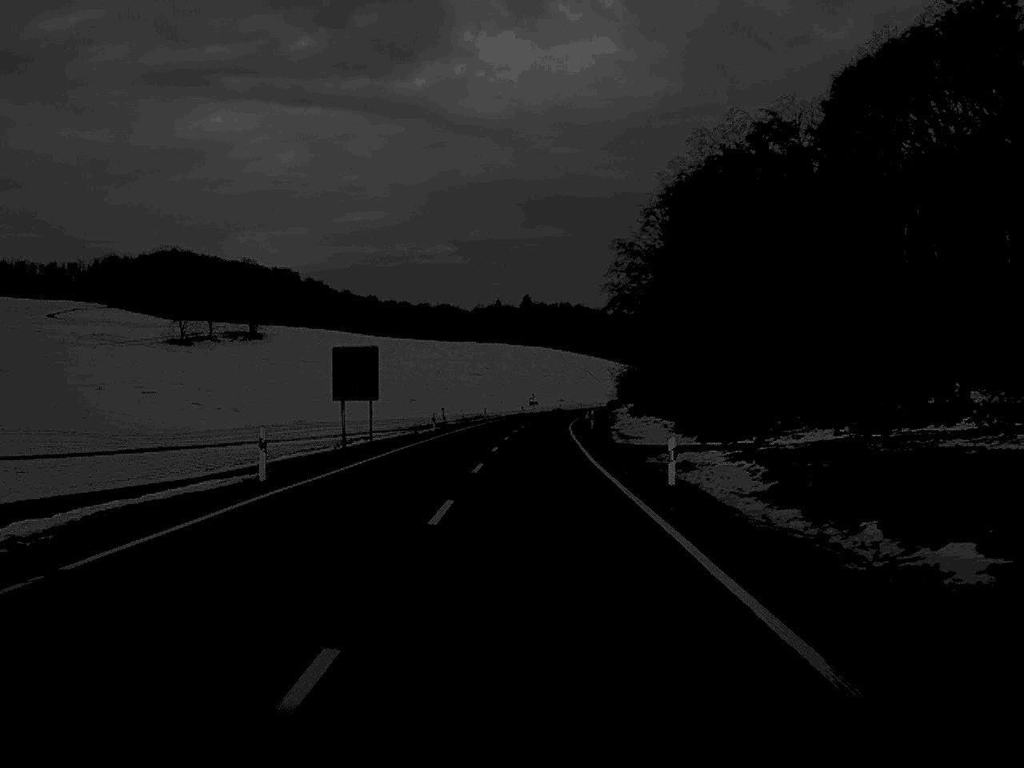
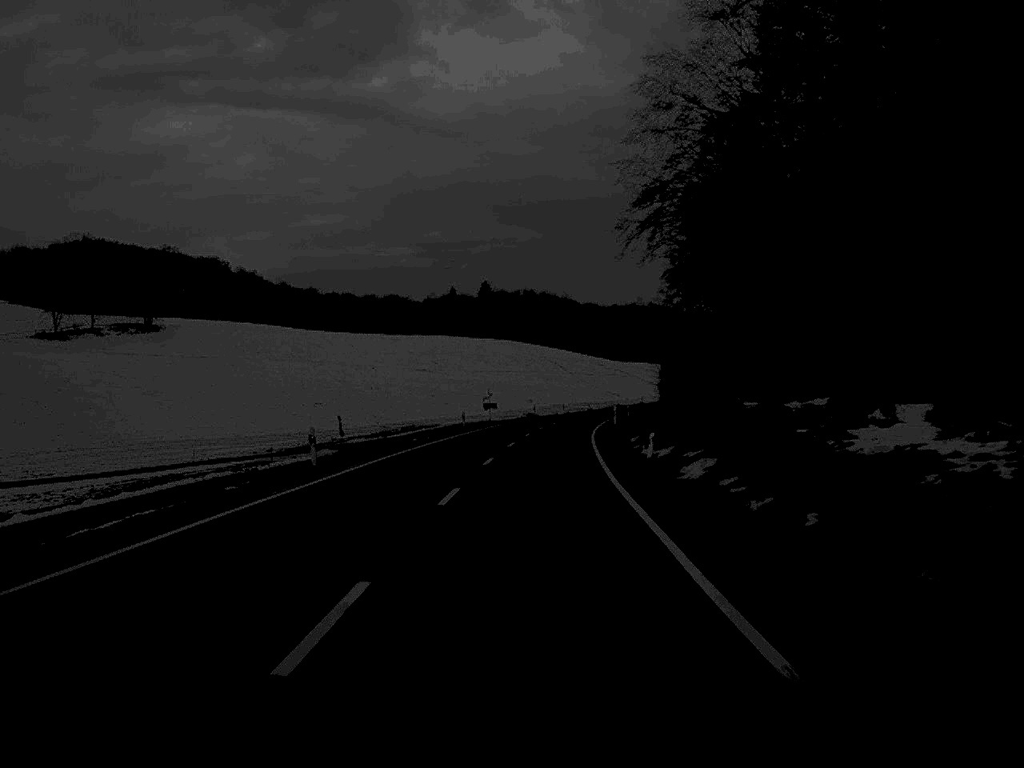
(+1.0, +68.6) m; +2°
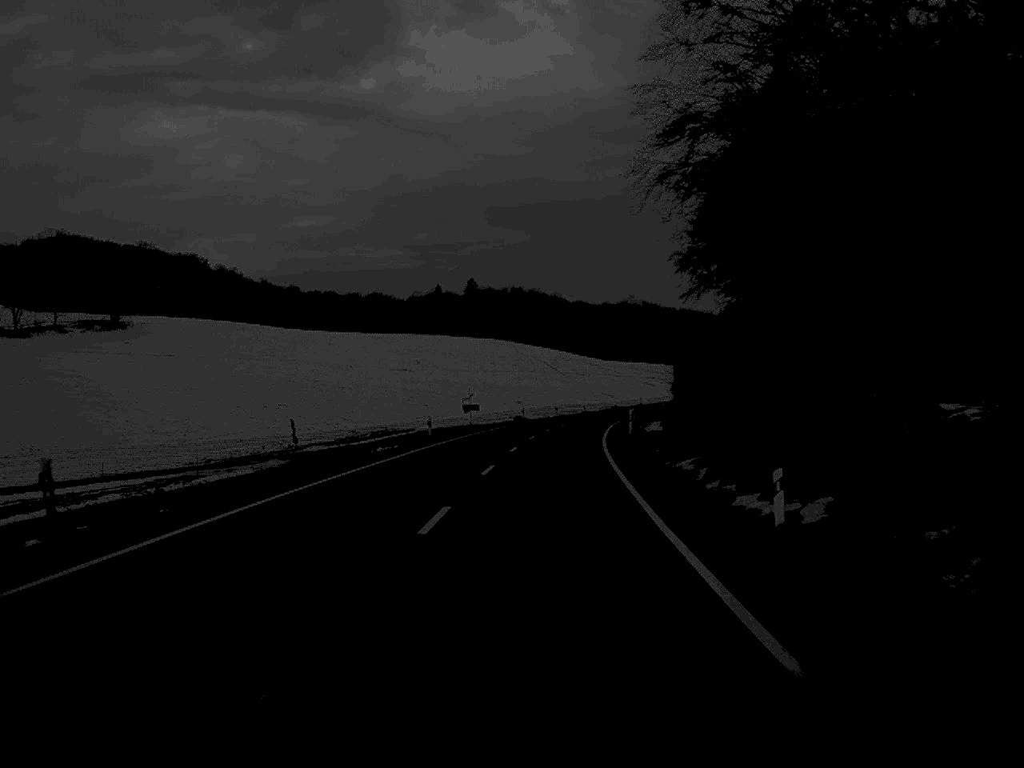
(+0.1, +16.1) m; +1°
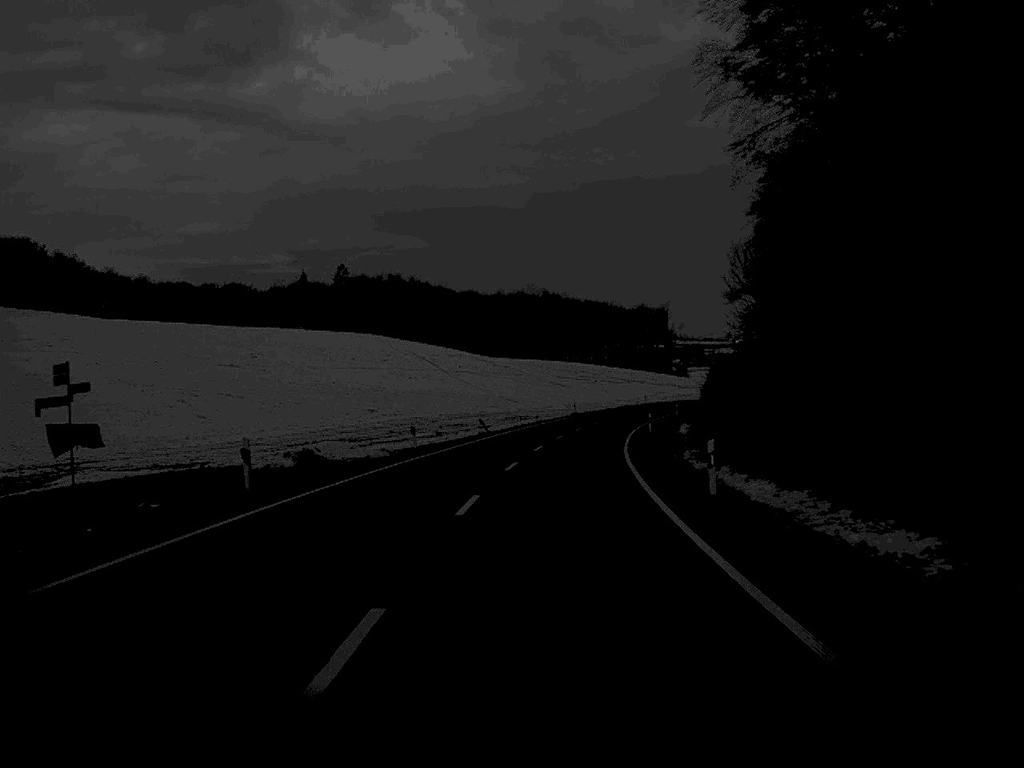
(+2.7, +68.7) m; +5°
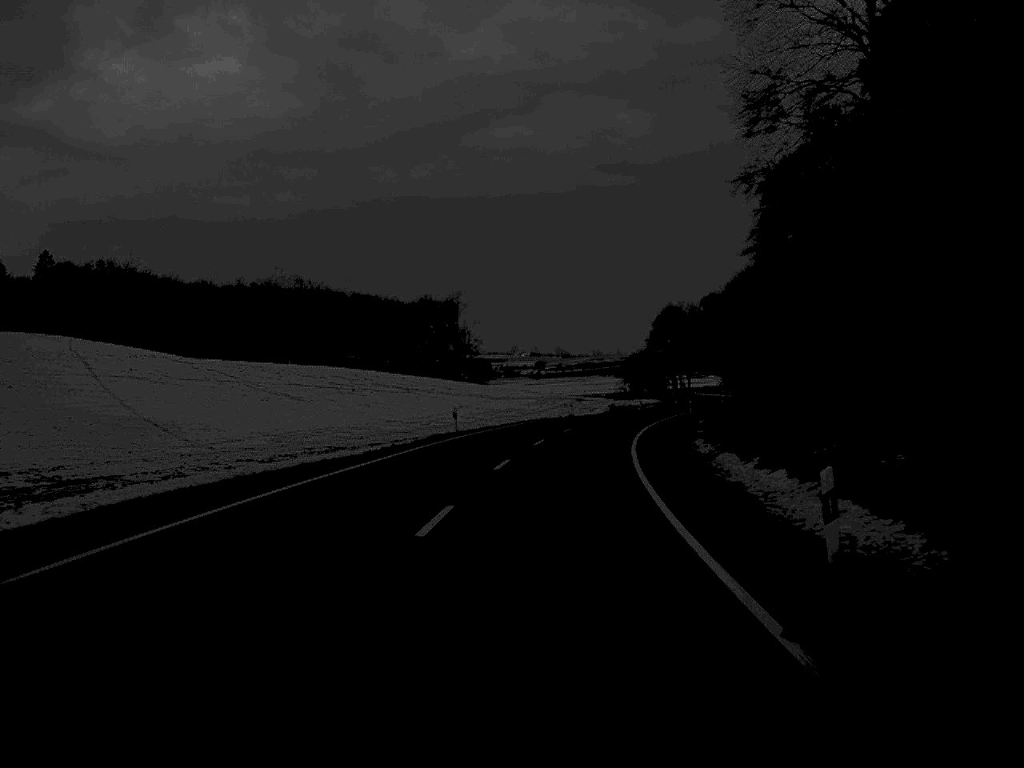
(+7.1, +86.7) m; +10°
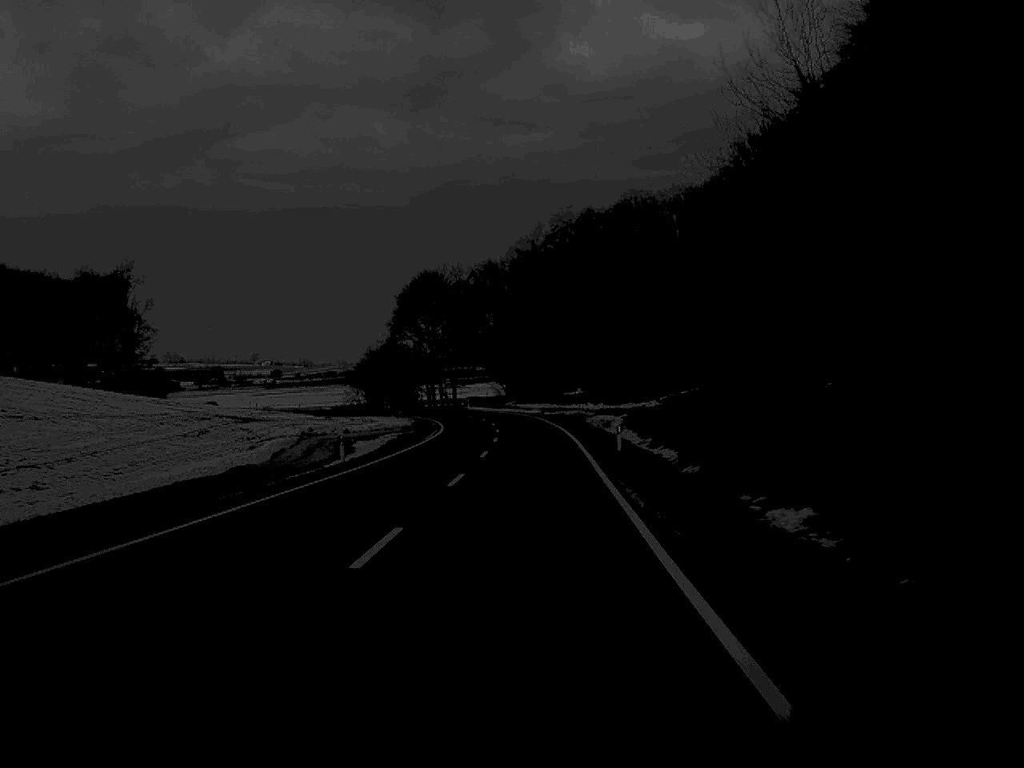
(+8.9, +84.8) m; +11°
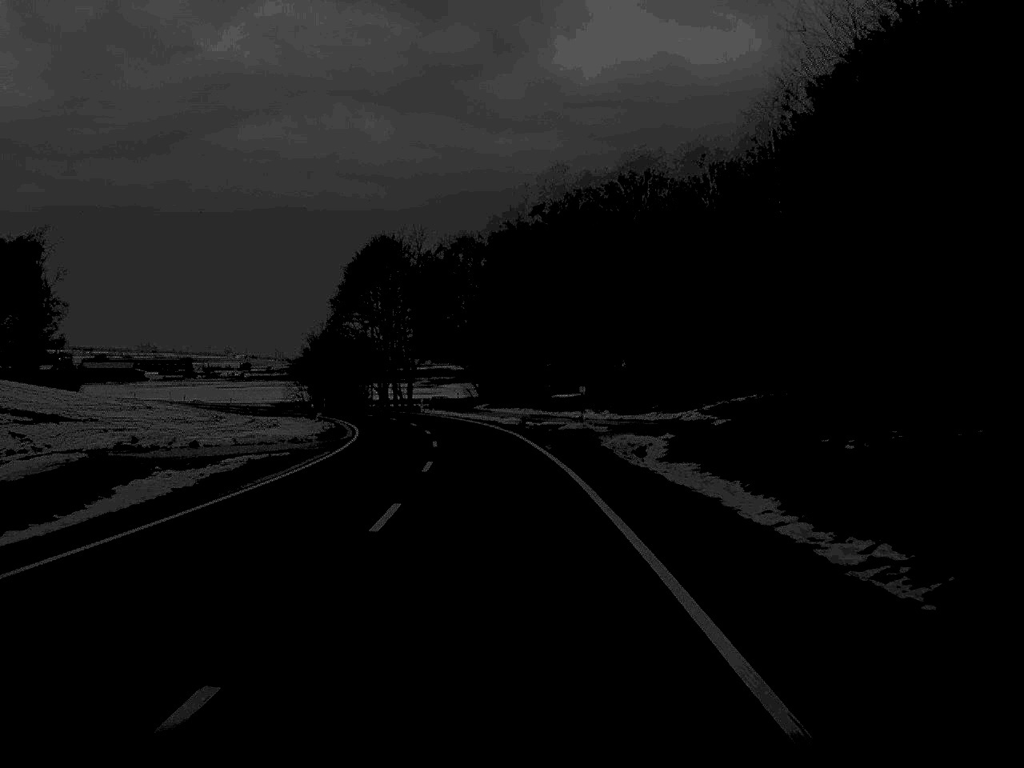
(+0.4, +32.8) m; +1°
